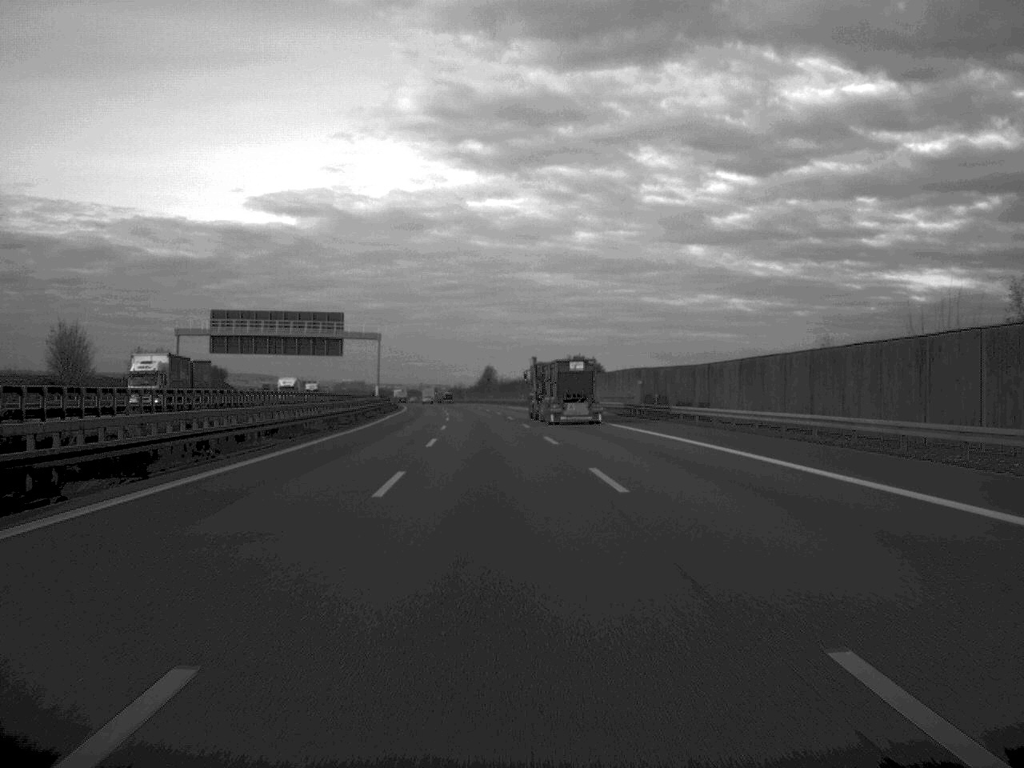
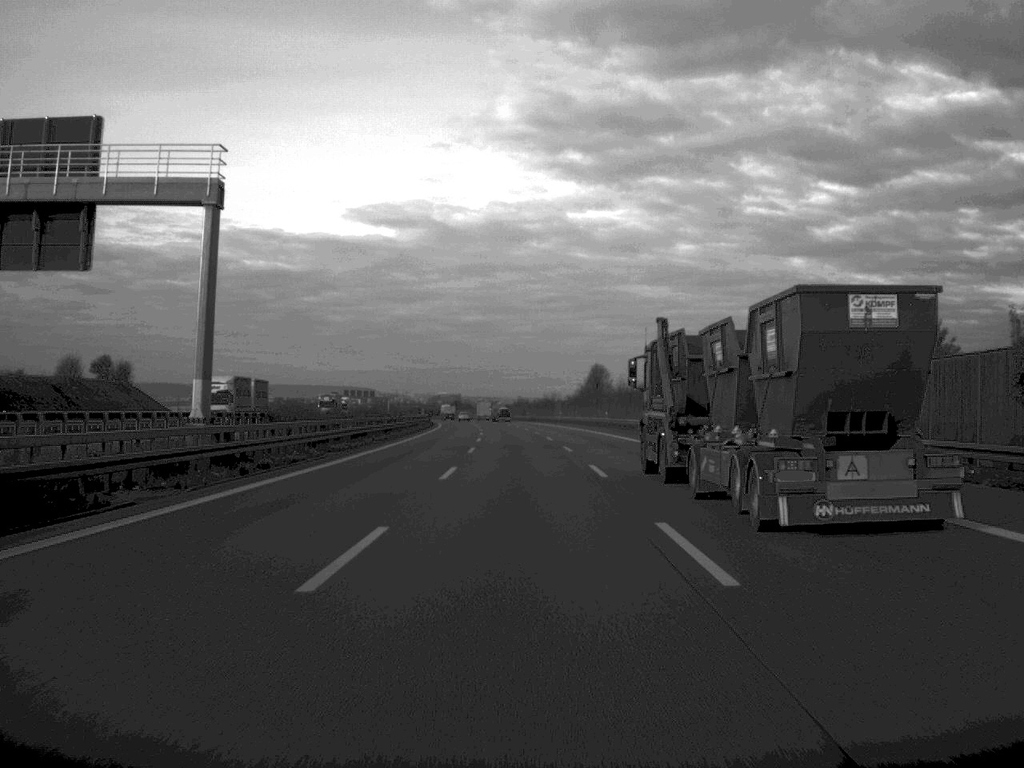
(-4.1, +97.0) m; -4°
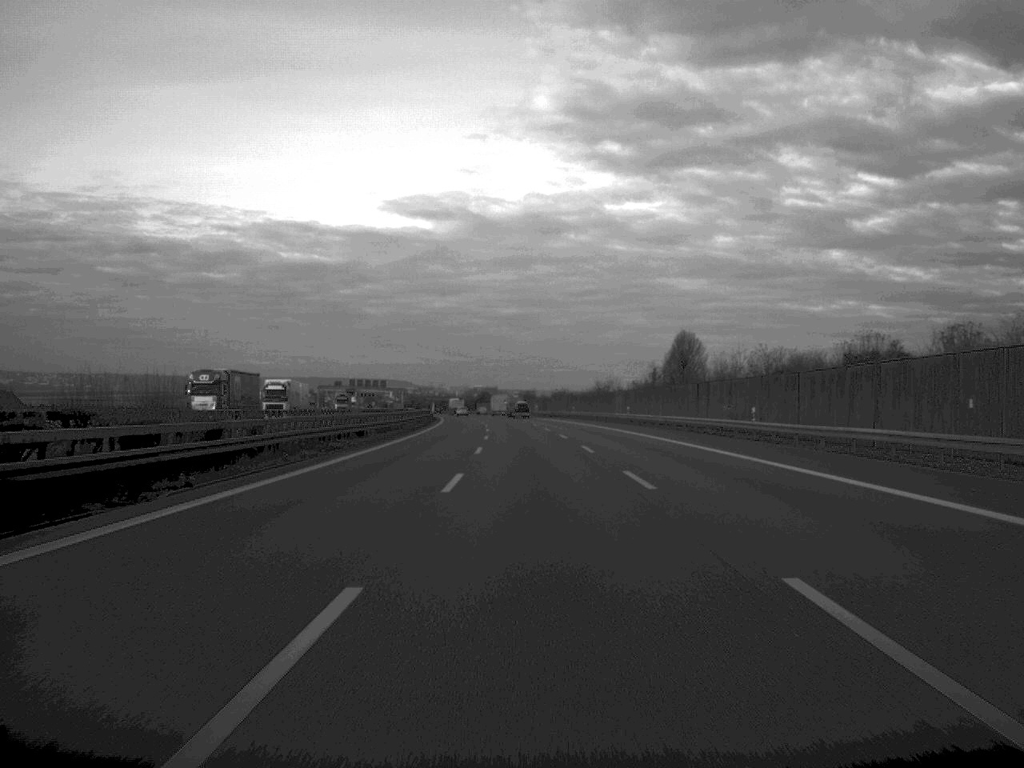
(-0.9, +60.6) m; -2°
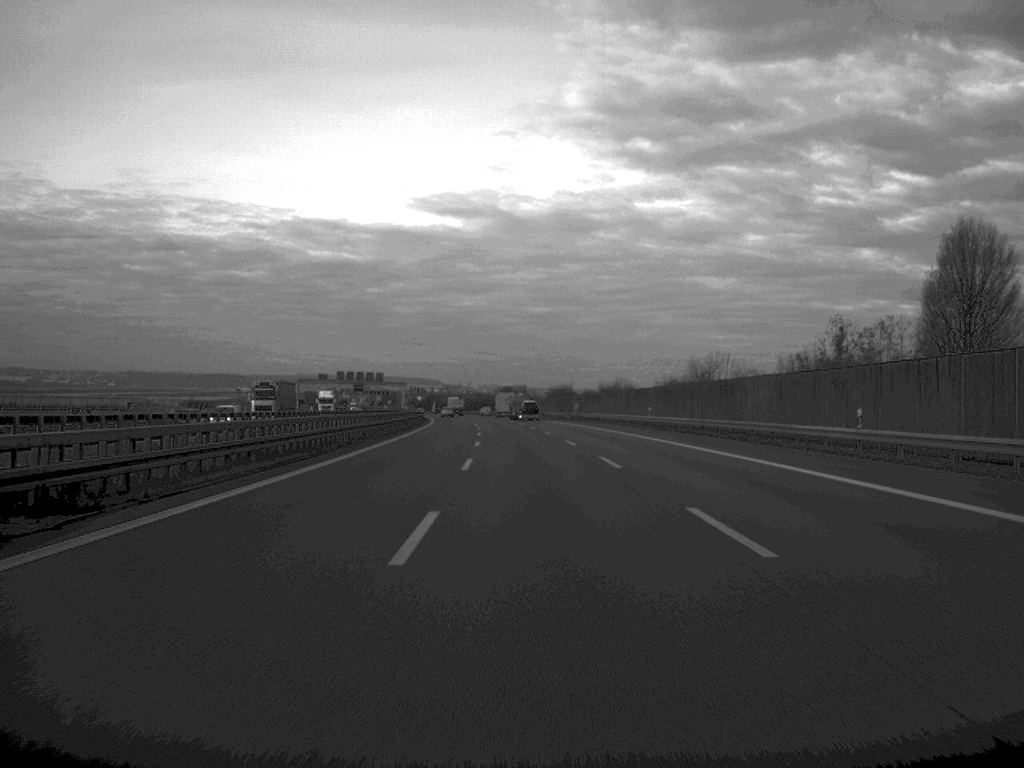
(-0.7, +64.0) m; -1°
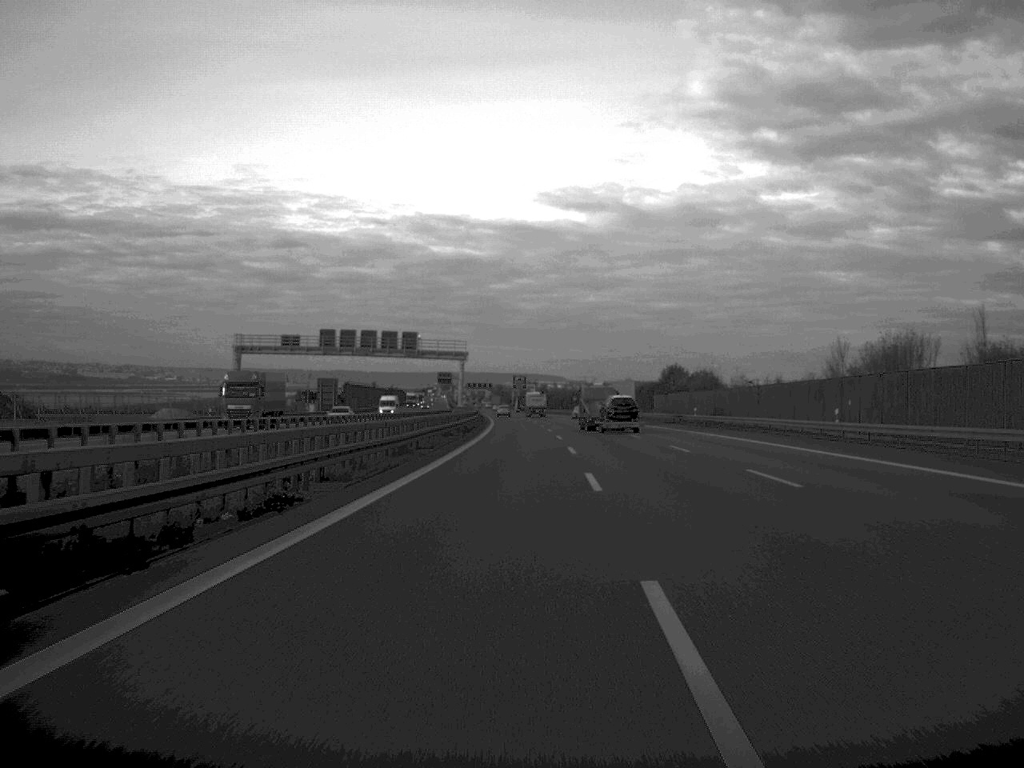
(-7.0, +132.9) m; -6°
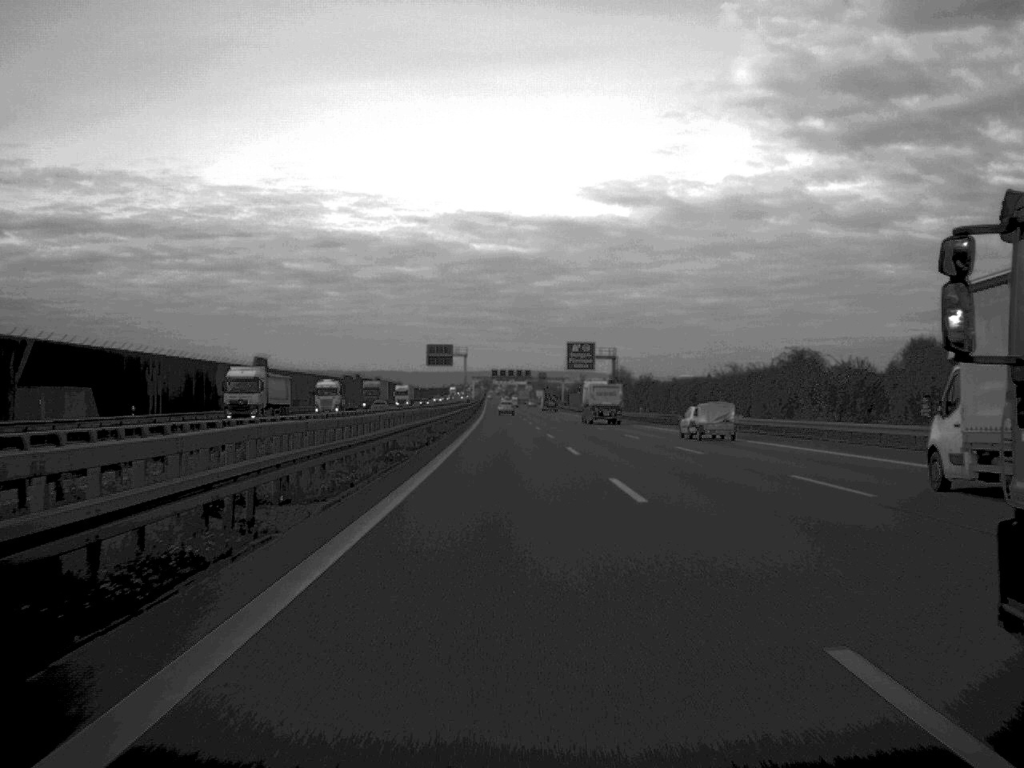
(-2.9, +164.9) m; -2°
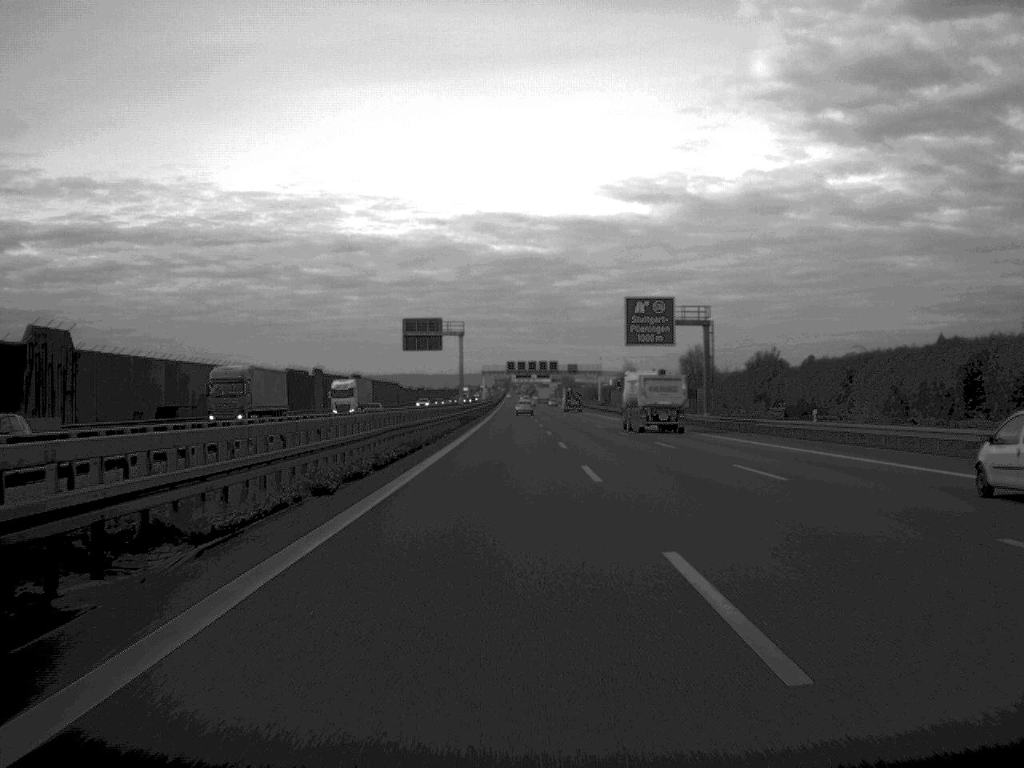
(-0.7, +66.1) m; -1°
